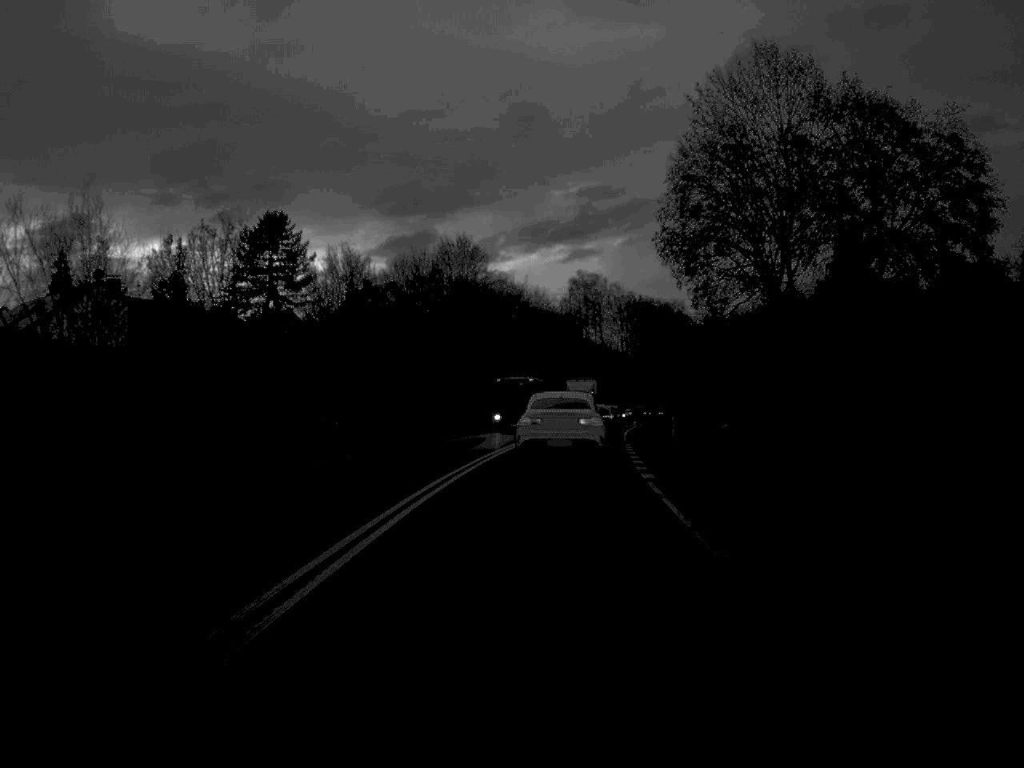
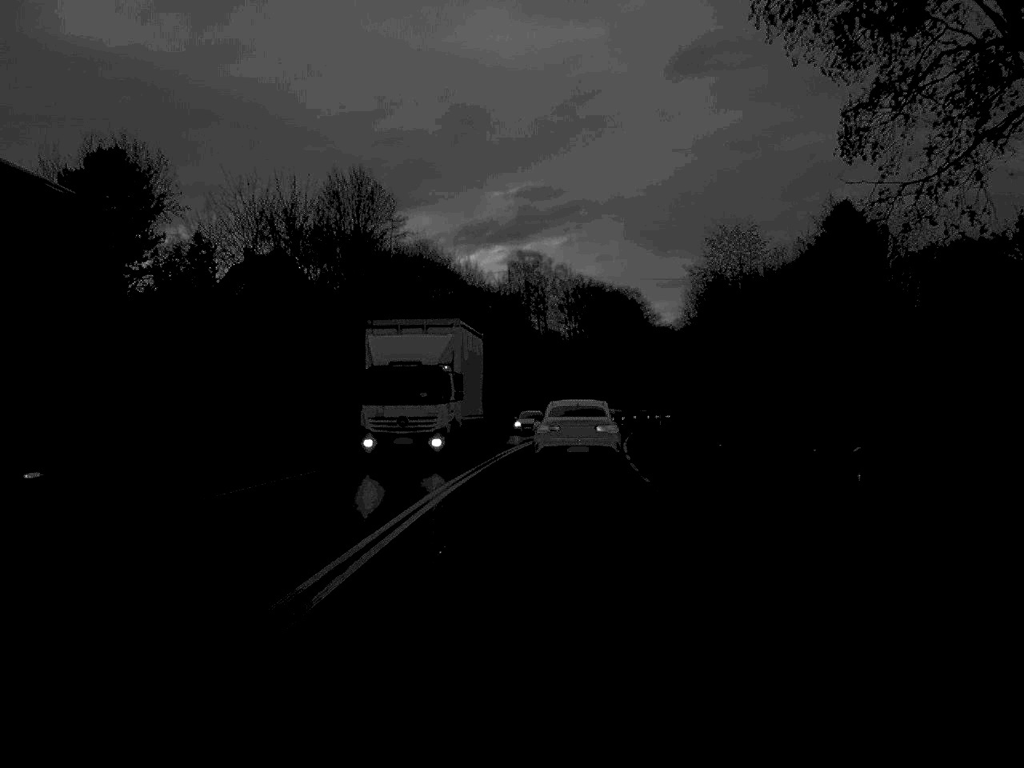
(+0.8, +34.0) m; +3°
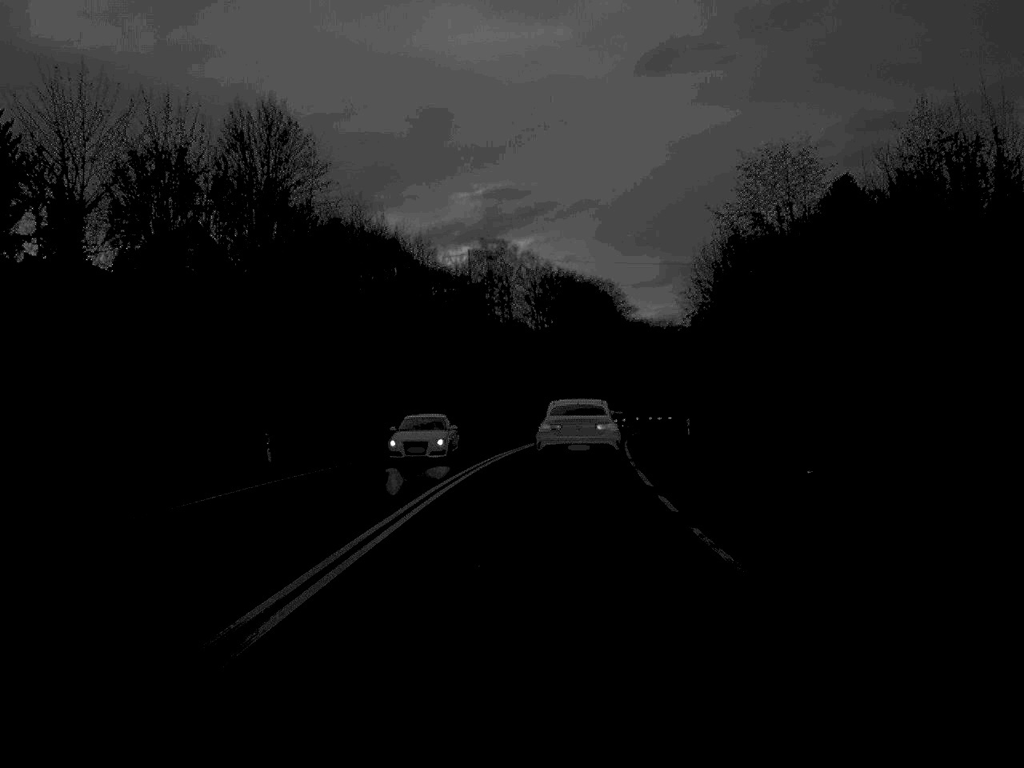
(+0.3, +18.4) m; +1°
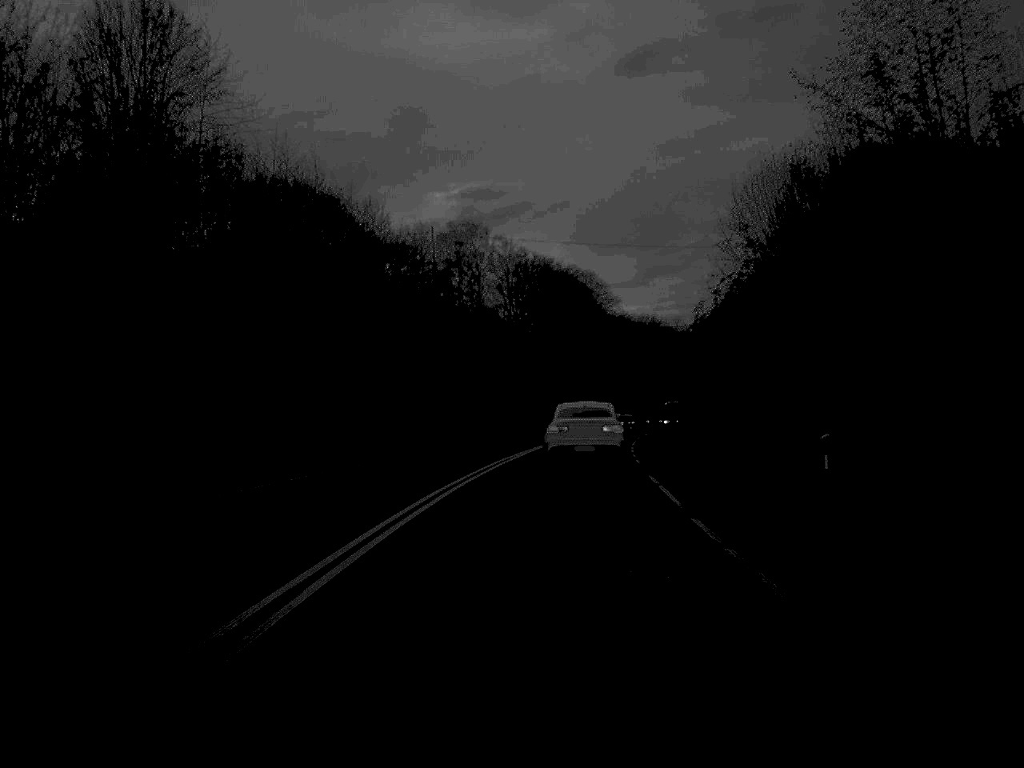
(+0.2, +17.7) m; +1°
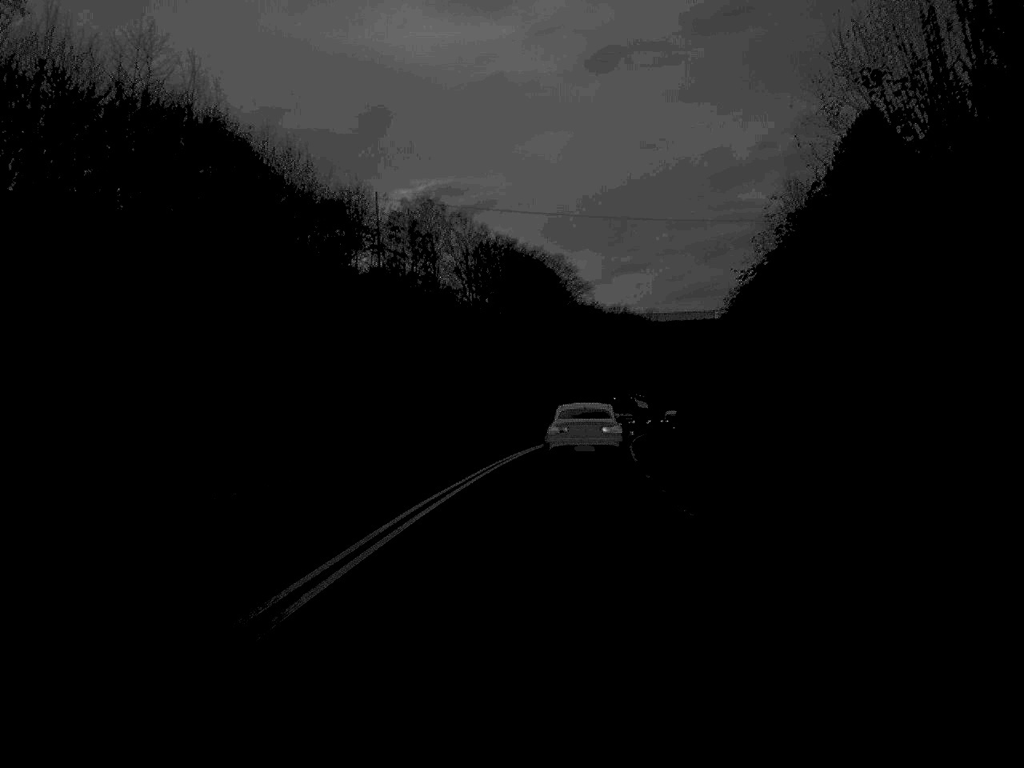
(+0.3, +18.0) m; +2°
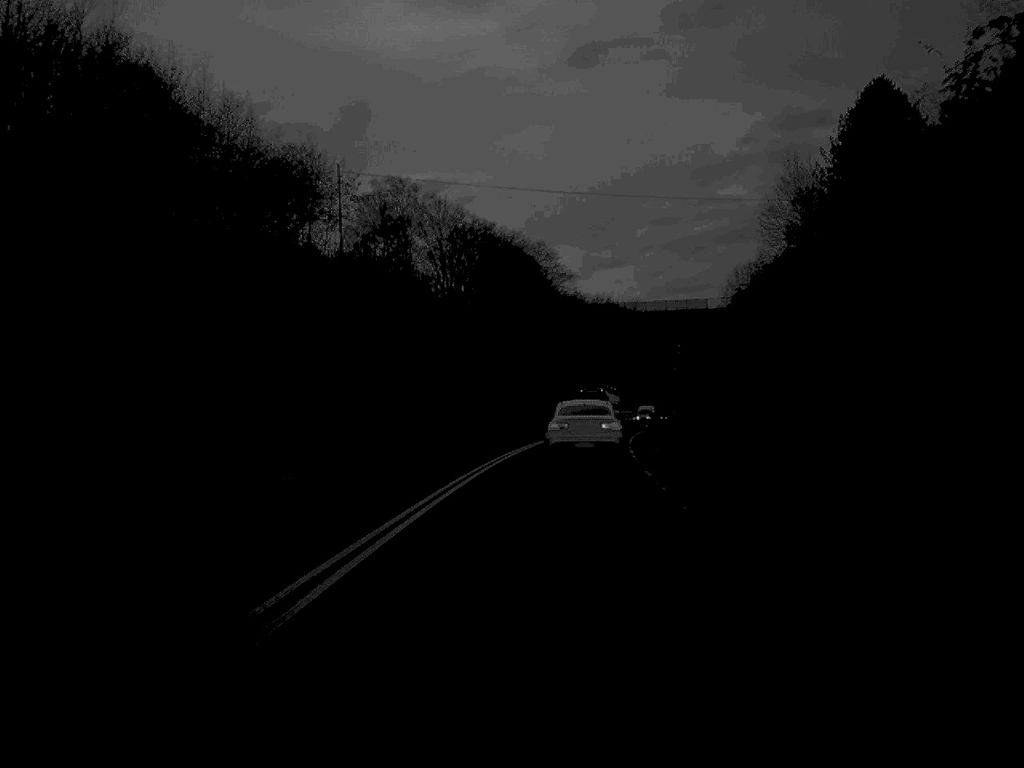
(+0.1, +10.2) m; +1°
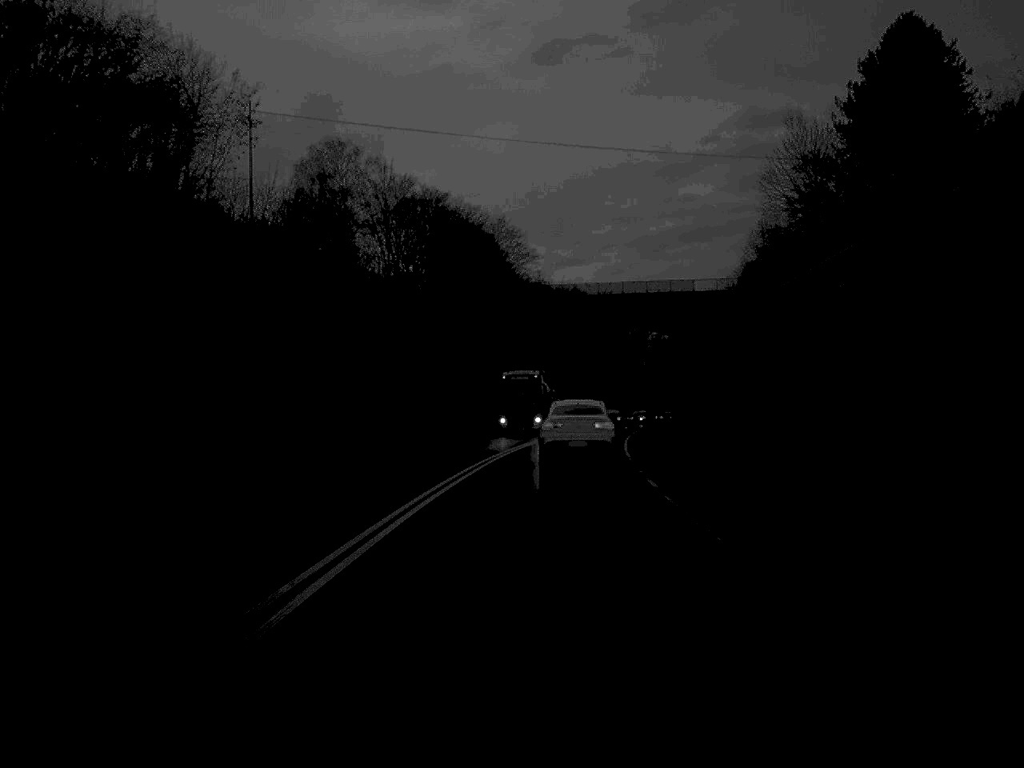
(+0.3, +18.6) m; +2°
